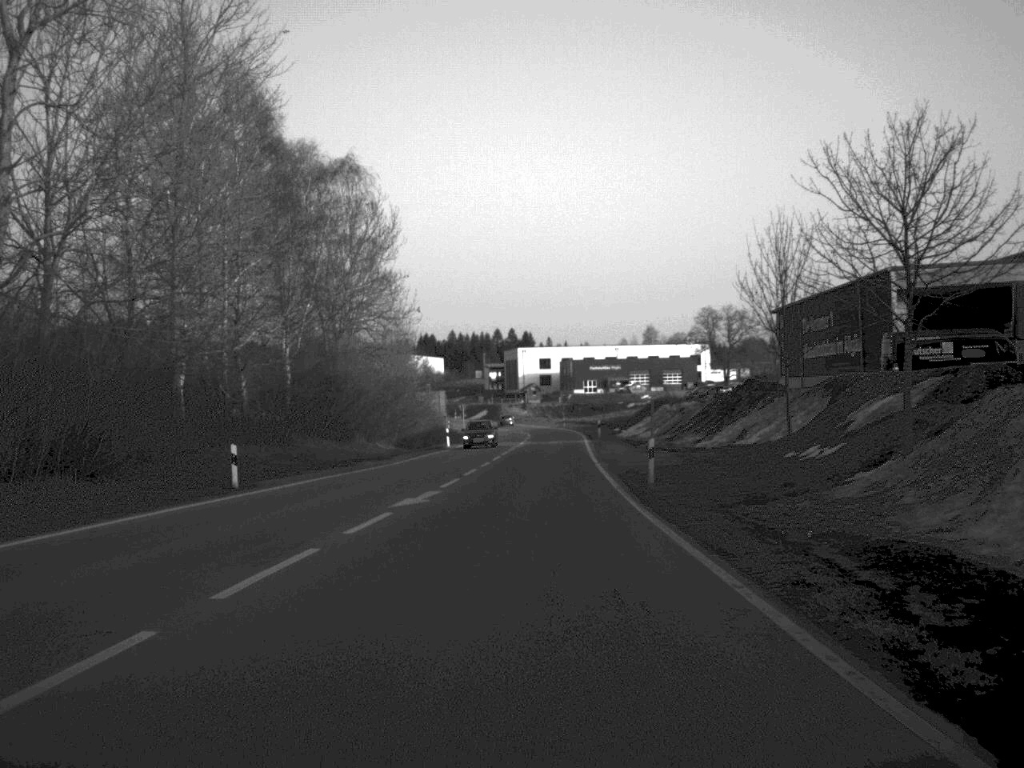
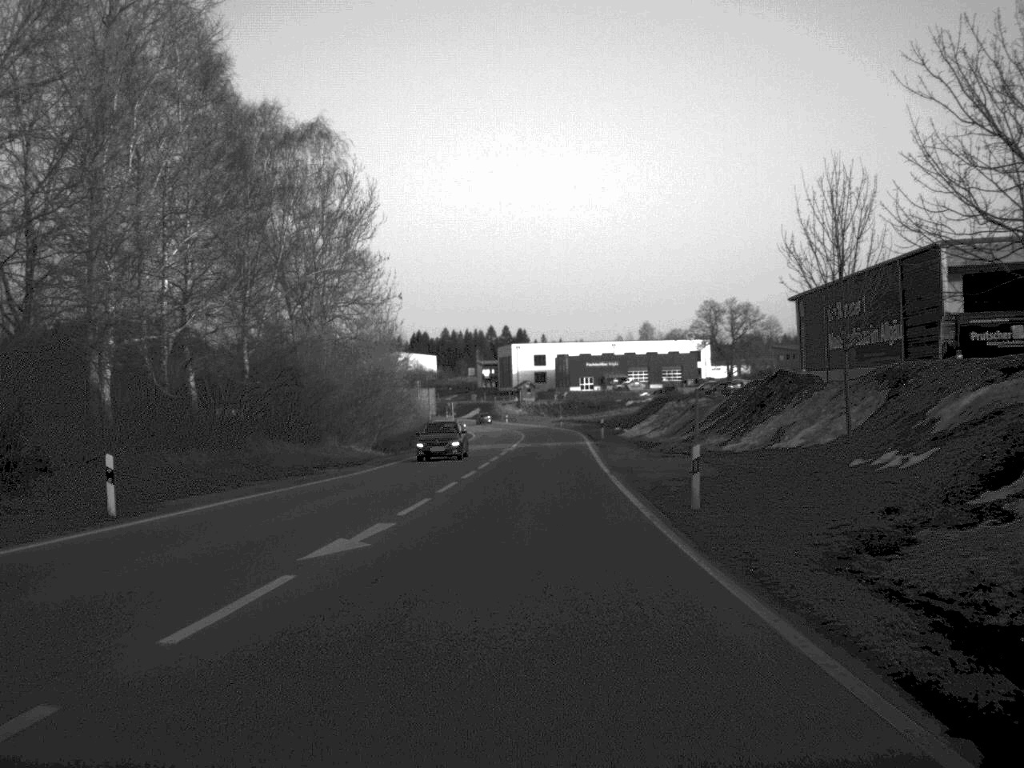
(0.0, +8.5) m; 0°
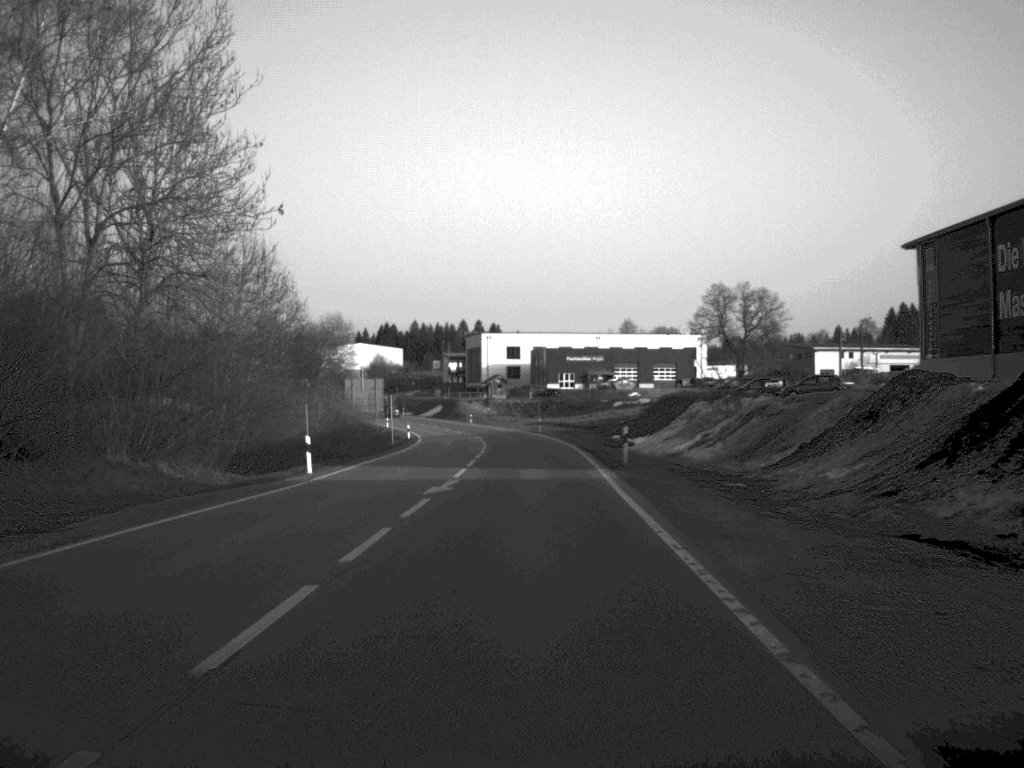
(+0.4, +30.7) m; +1°
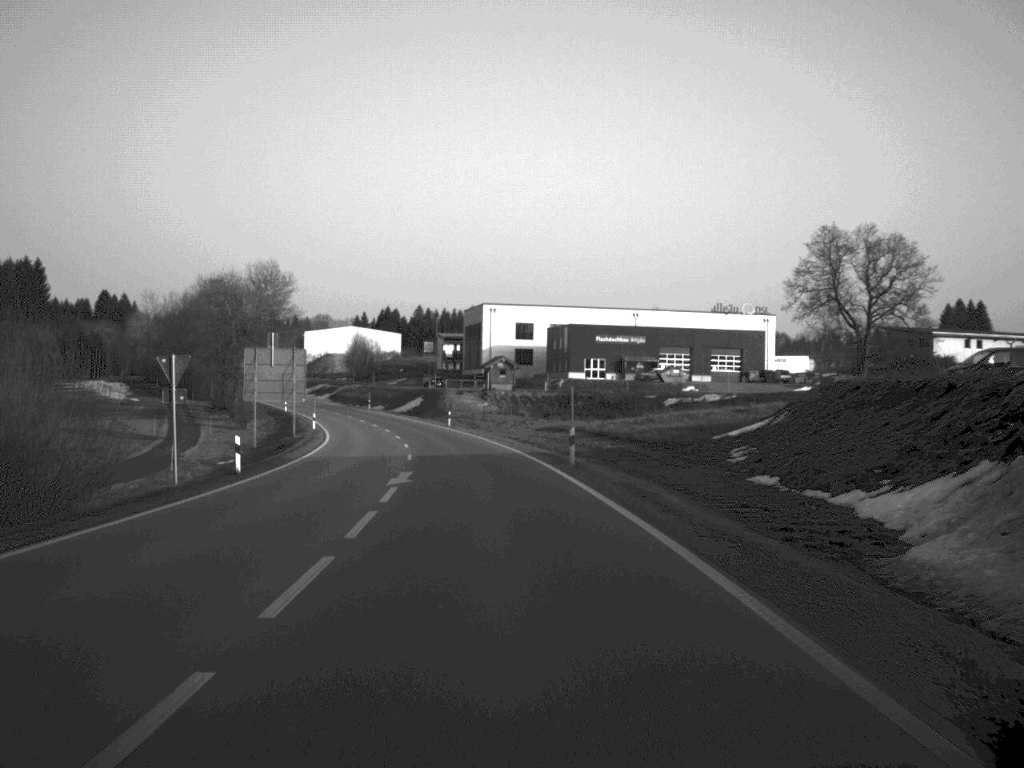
(+0.1, +52.0) m; -1°
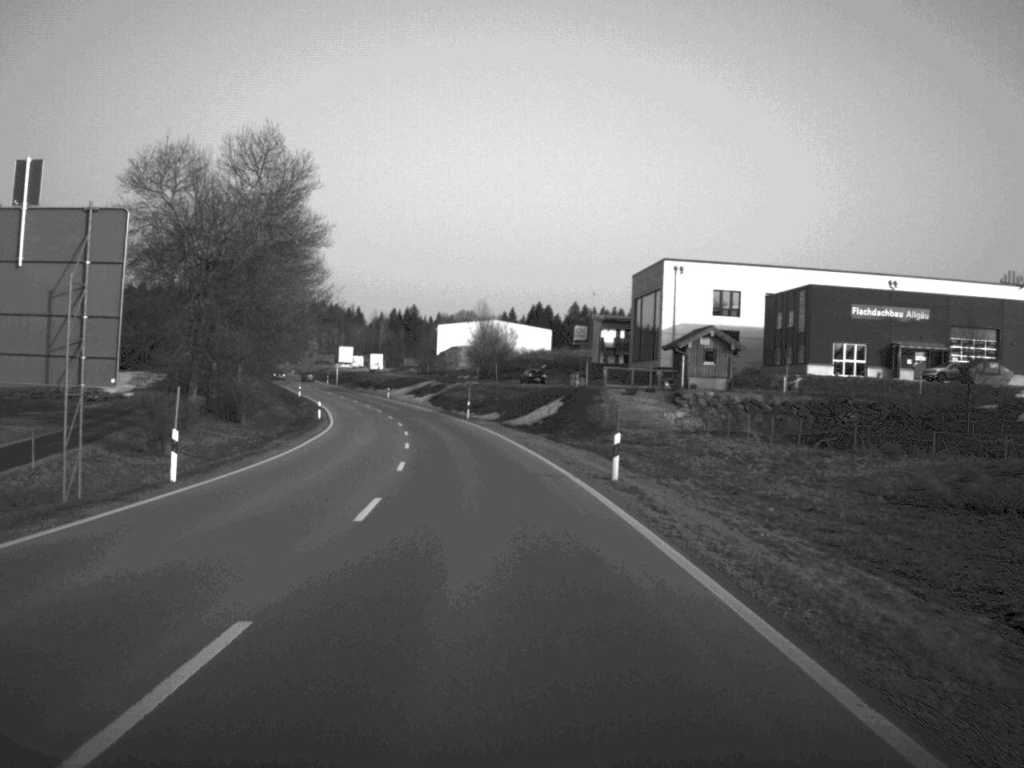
(-3.6, +58.4) m; -7°
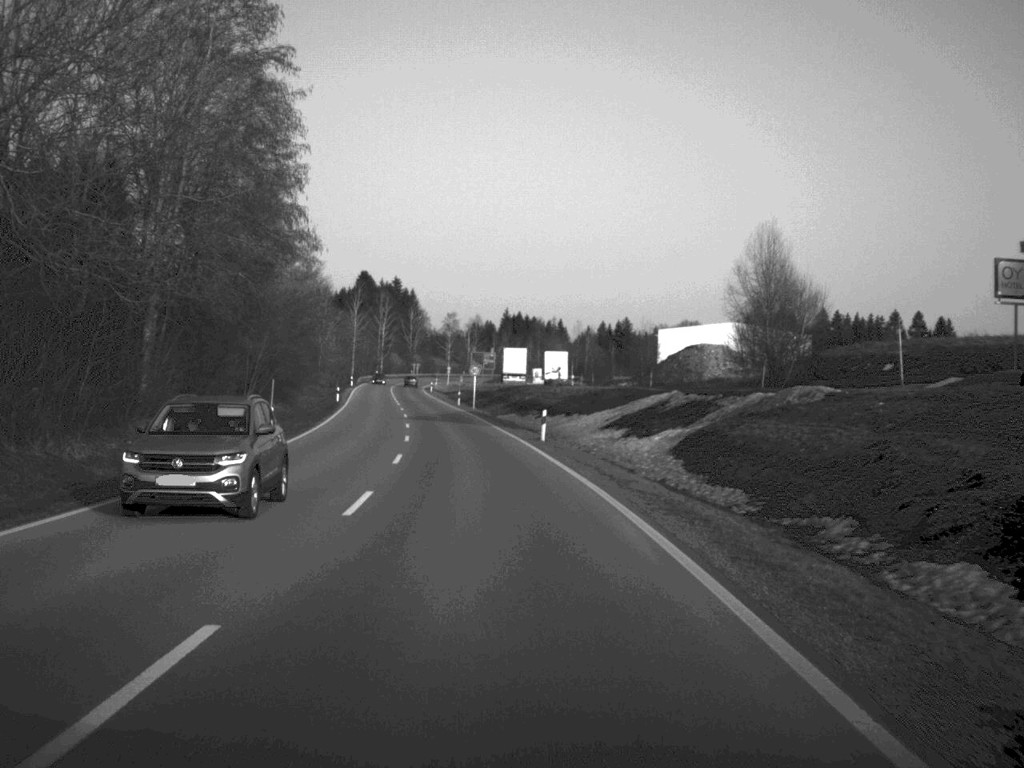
(-7.0, +84.5) m; -9°
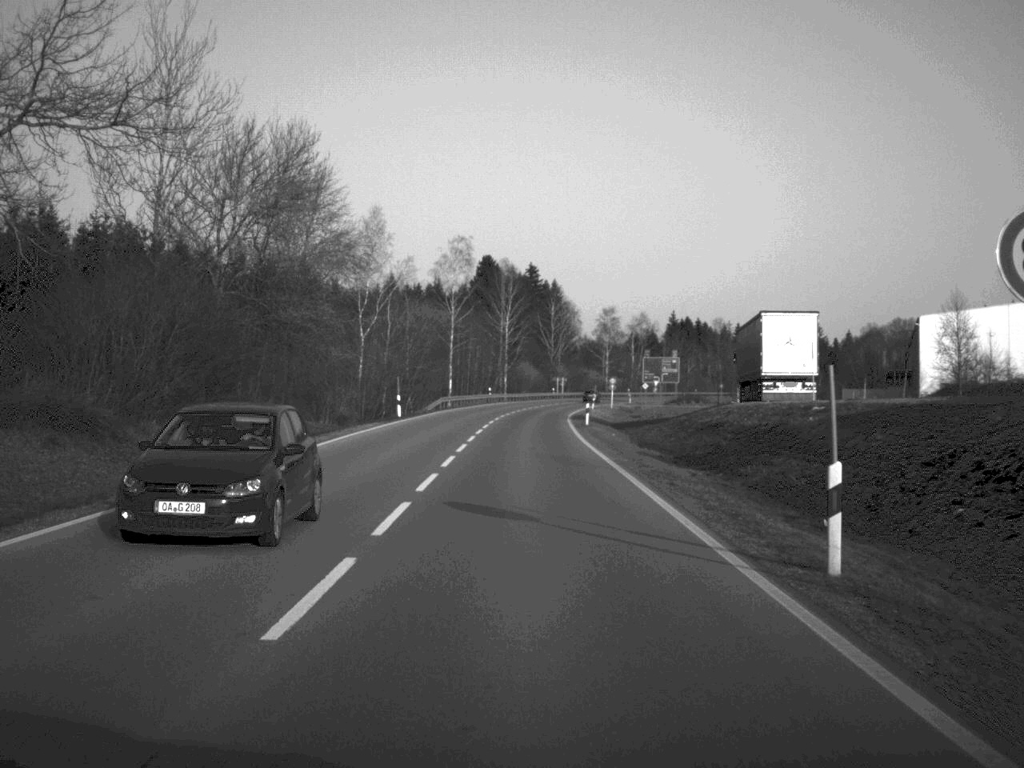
(-5.9, +80.3) m; -6°
